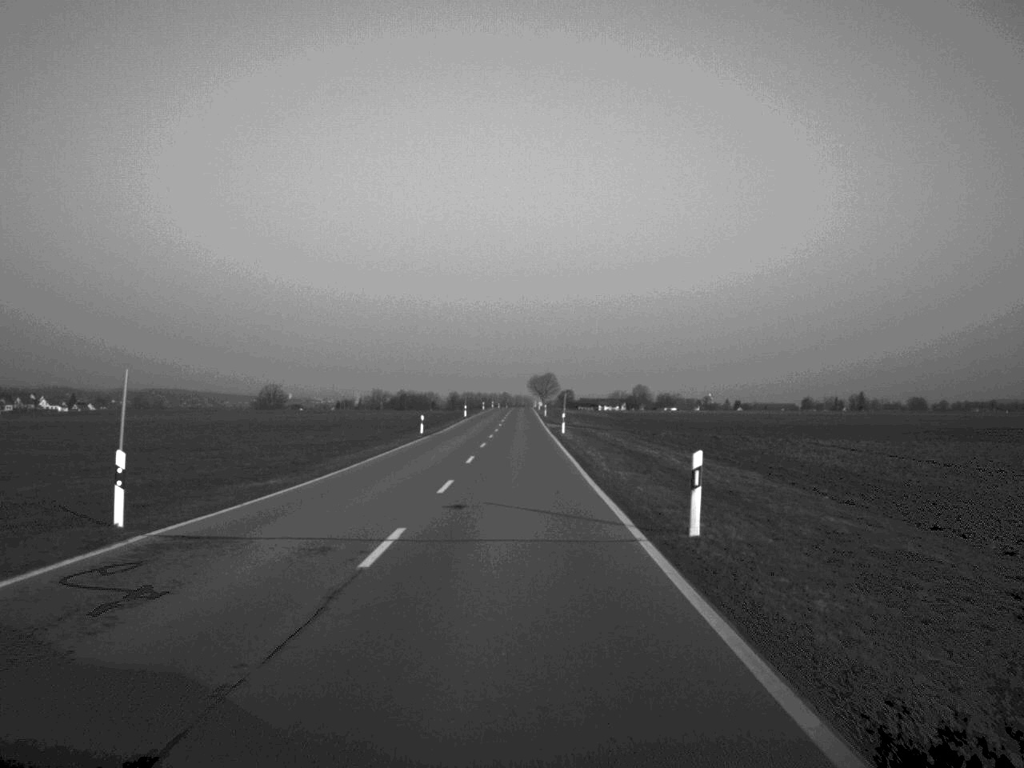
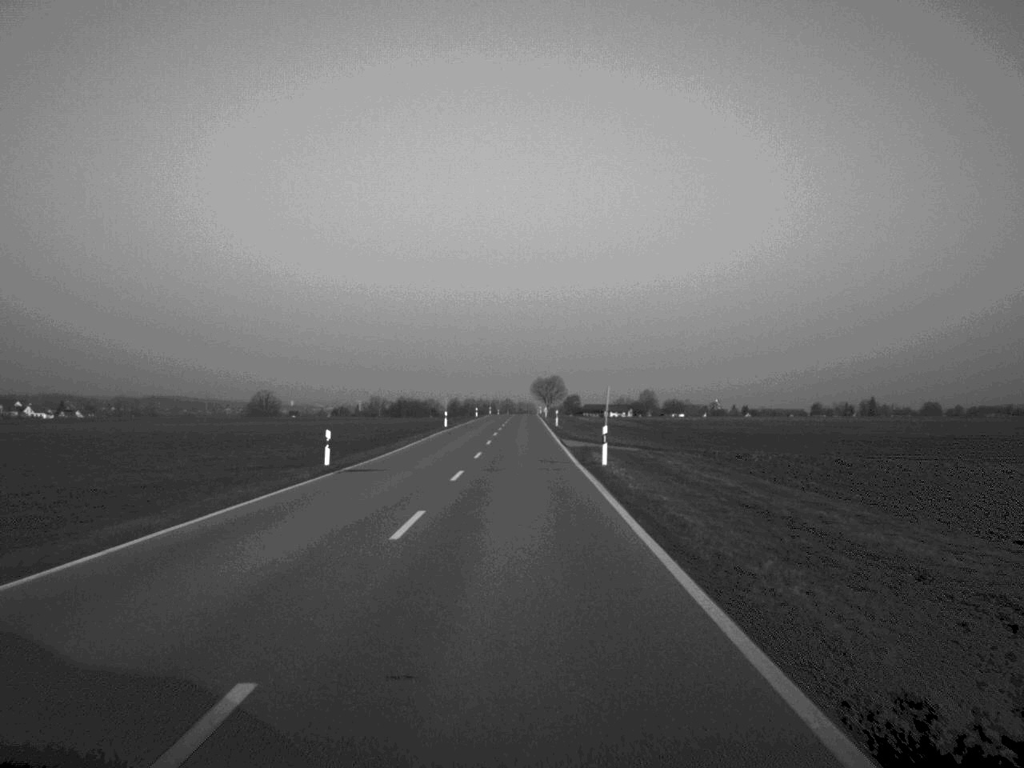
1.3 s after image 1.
(0.0, +32.1) m; 0°
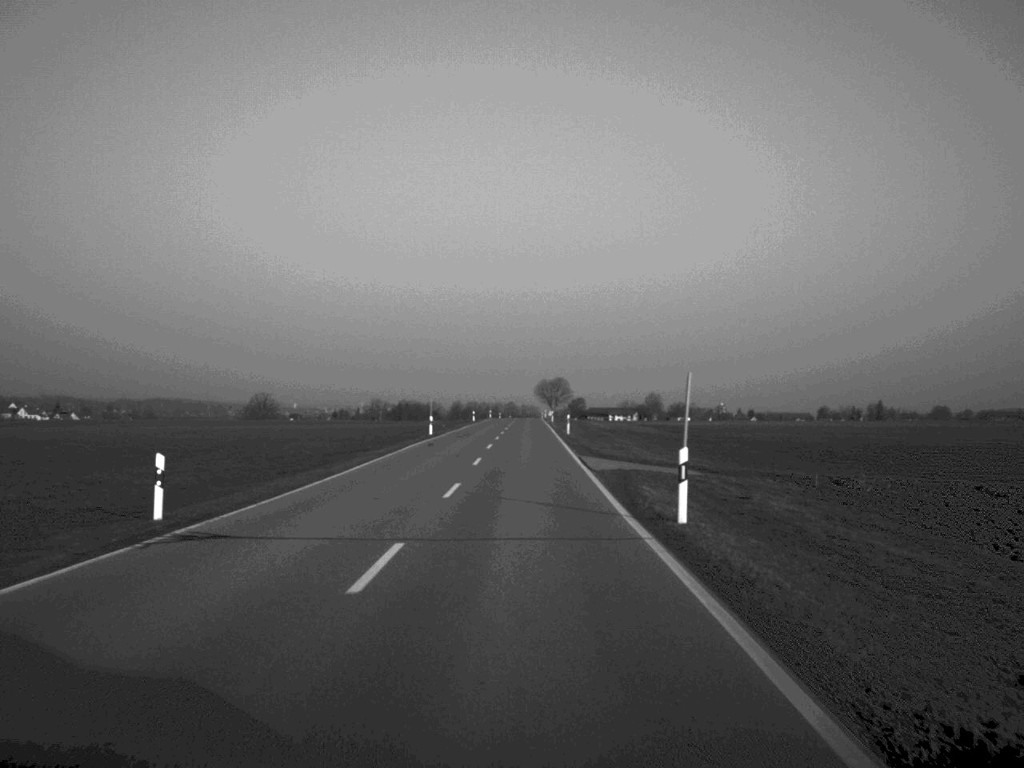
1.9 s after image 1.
(0.0, +15.8) m; 0°
